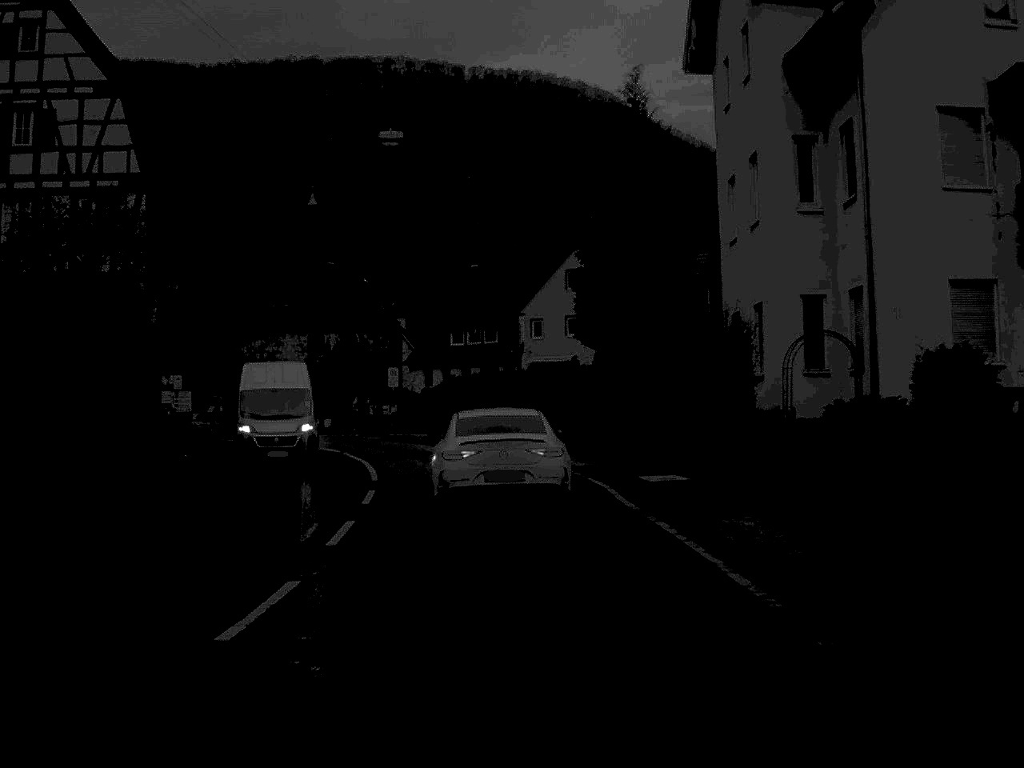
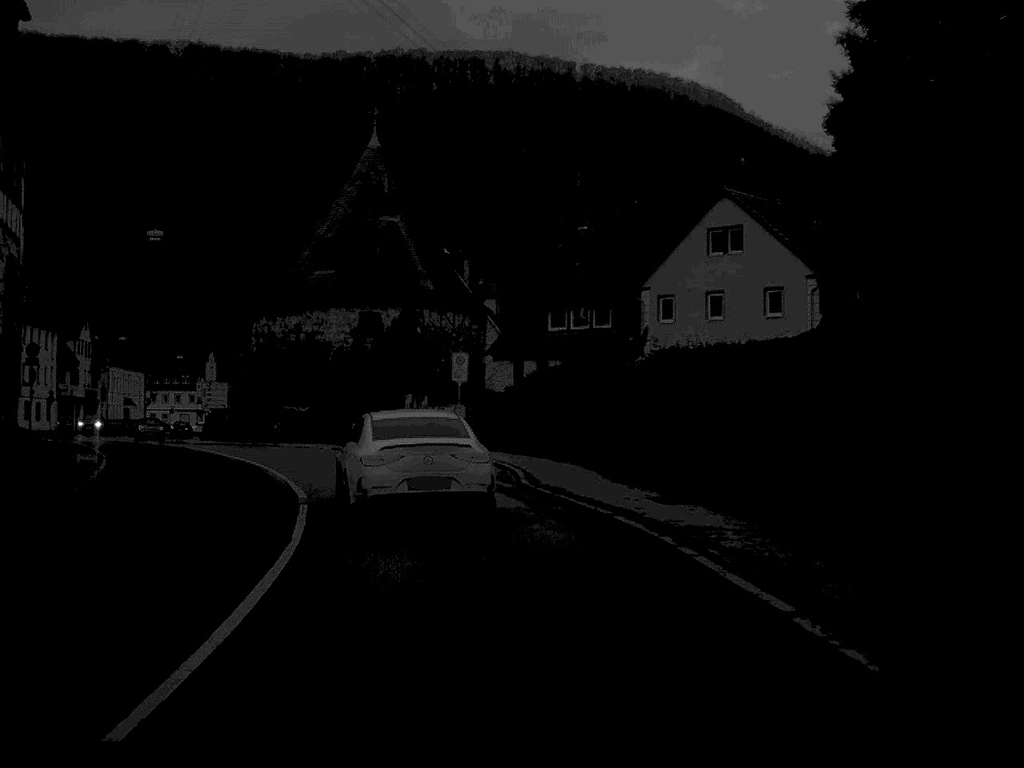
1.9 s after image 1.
(-0.6, +20.6) m; -5°
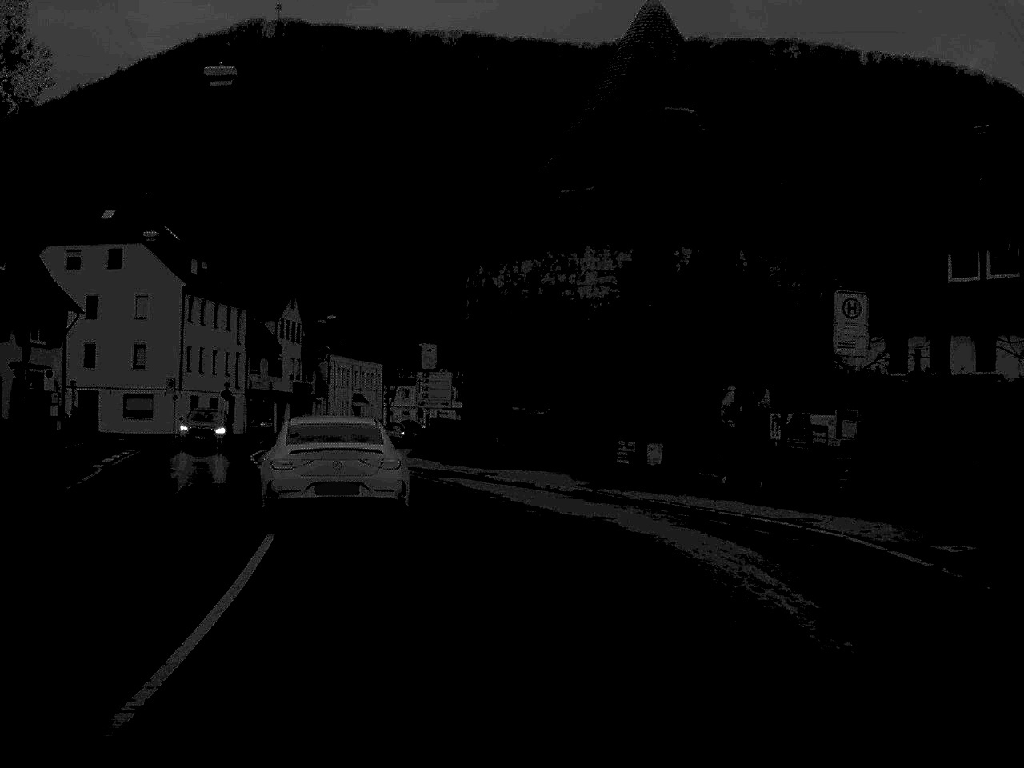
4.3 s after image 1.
(-2.5, +24.7) m; -13°
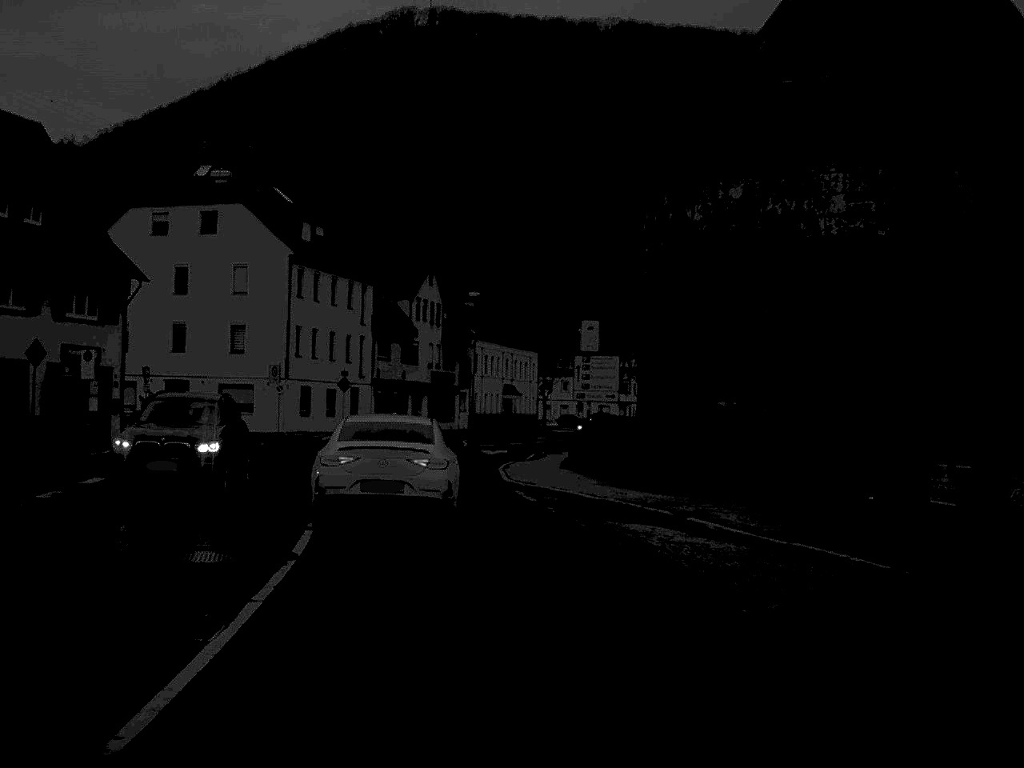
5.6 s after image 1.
(-0.8, +13.0) m; -7°
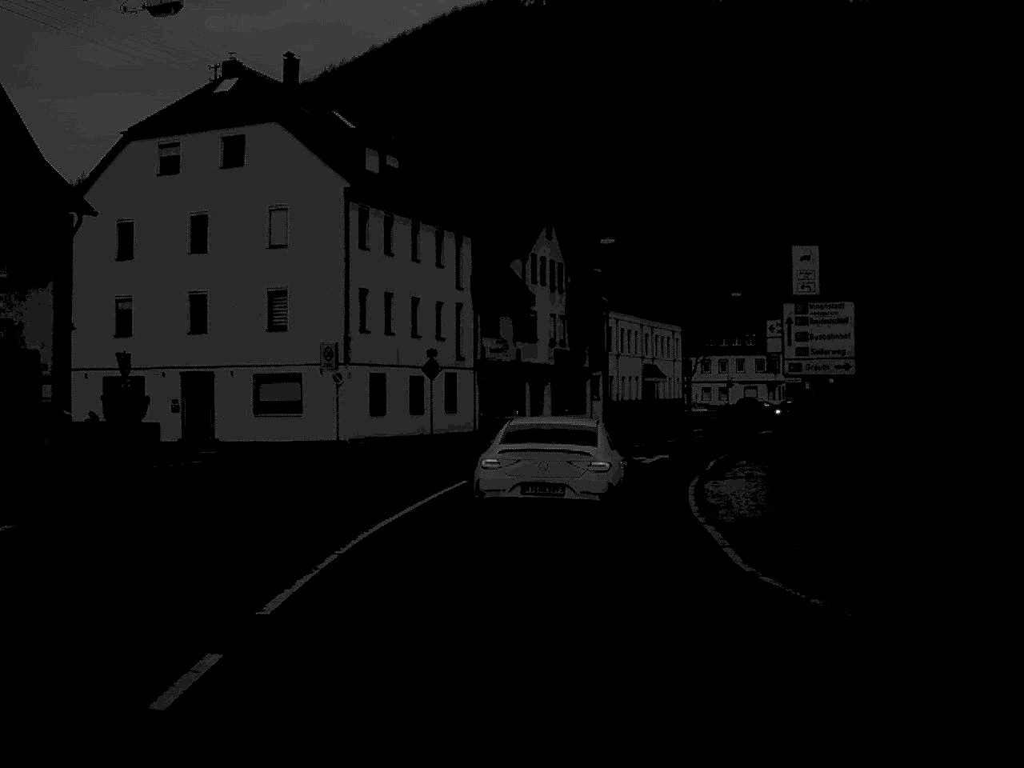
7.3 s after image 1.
(-1.2, +18.0) m; -5°
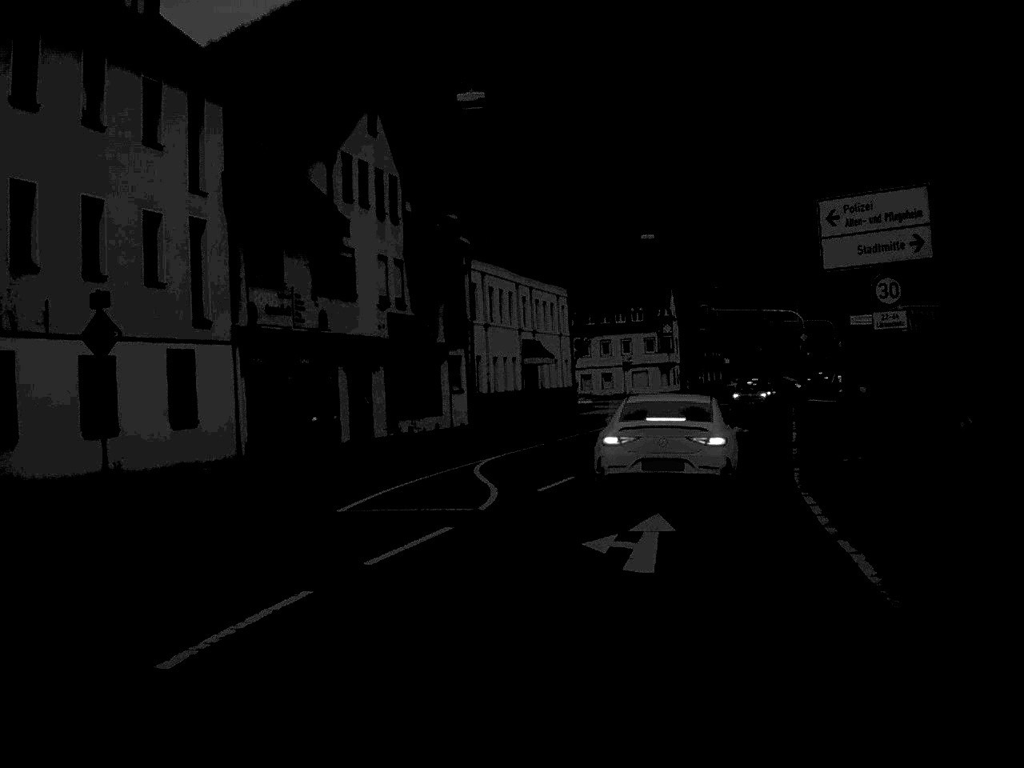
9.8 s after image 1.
(+0.9, +24.1) m; +7°
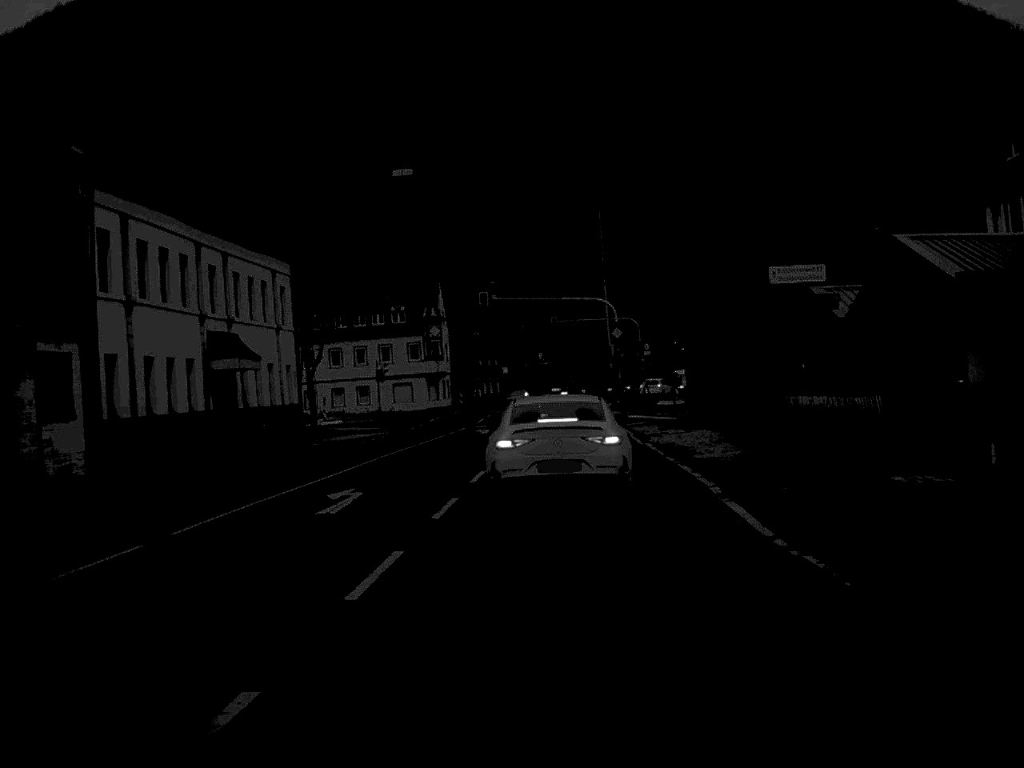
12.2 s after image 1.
(+2.0, +20.5) m; +10°
